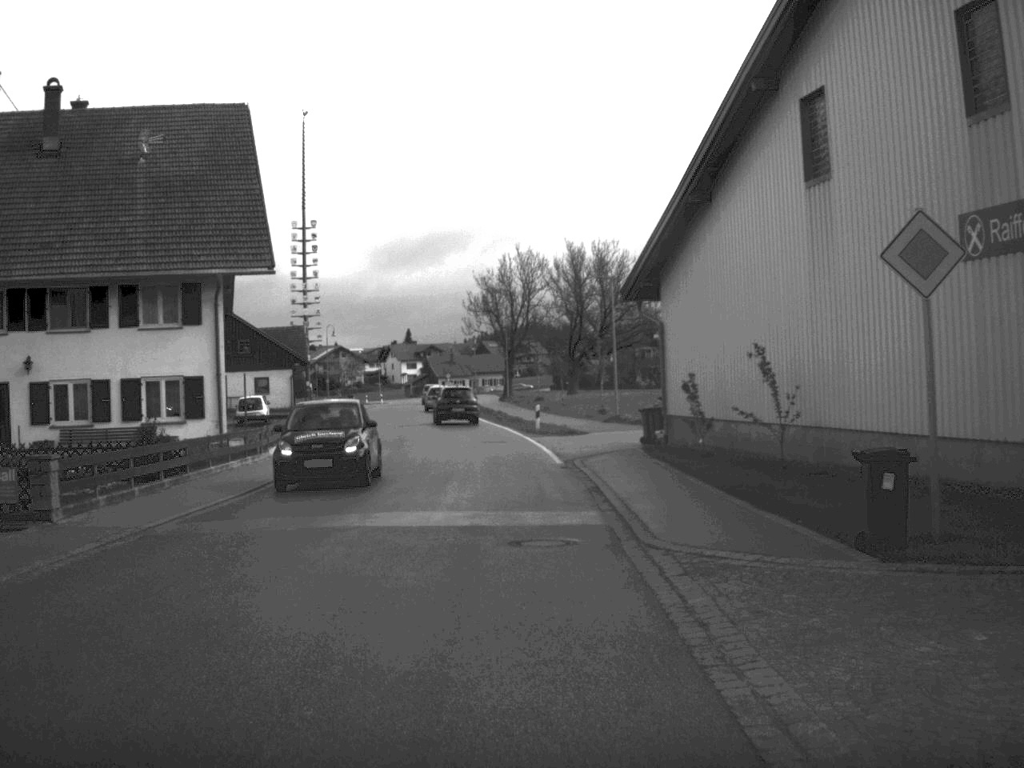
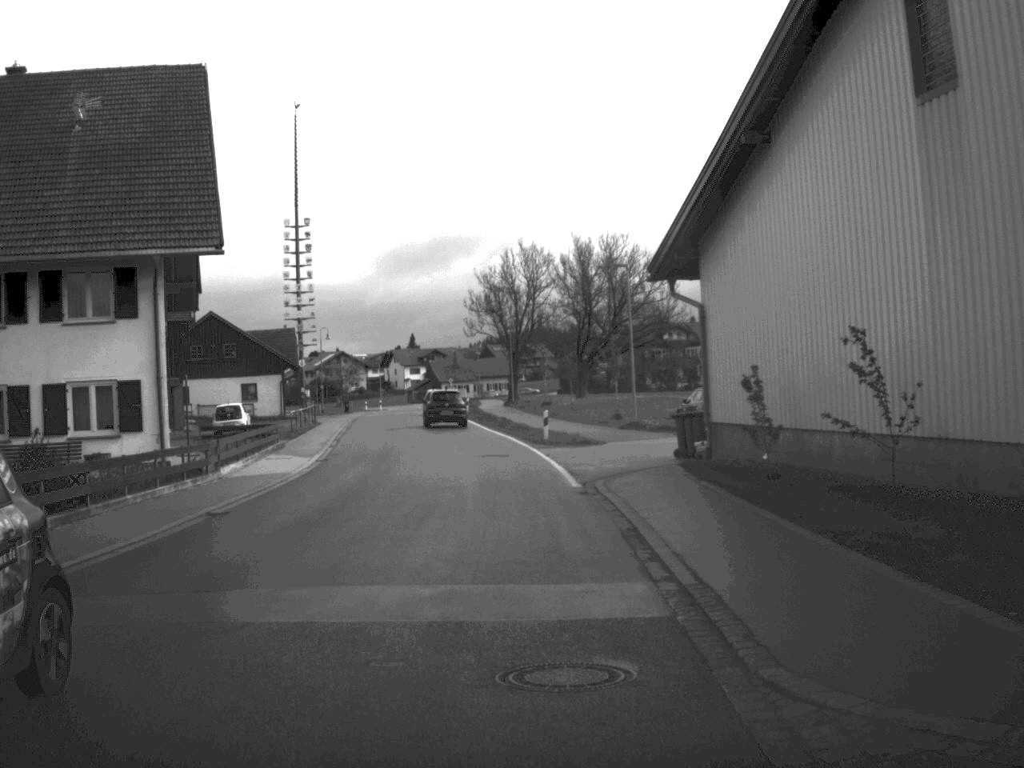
(0.0, +6.2) m; 0°
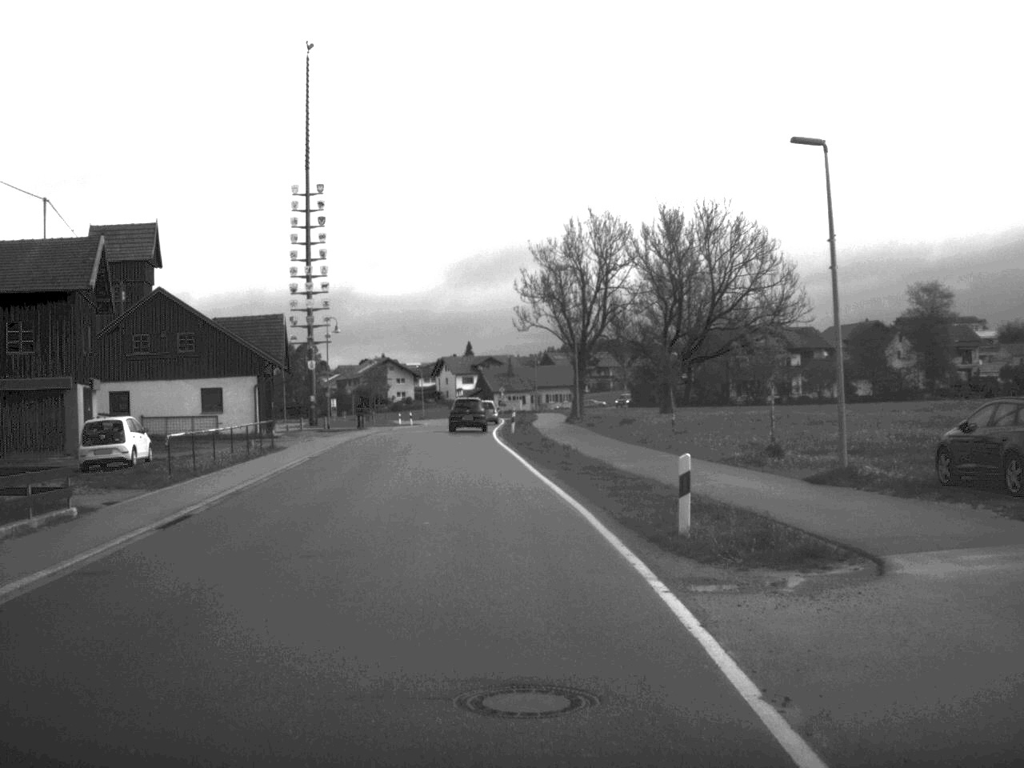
(-0.5, +24.7) m; -3°
